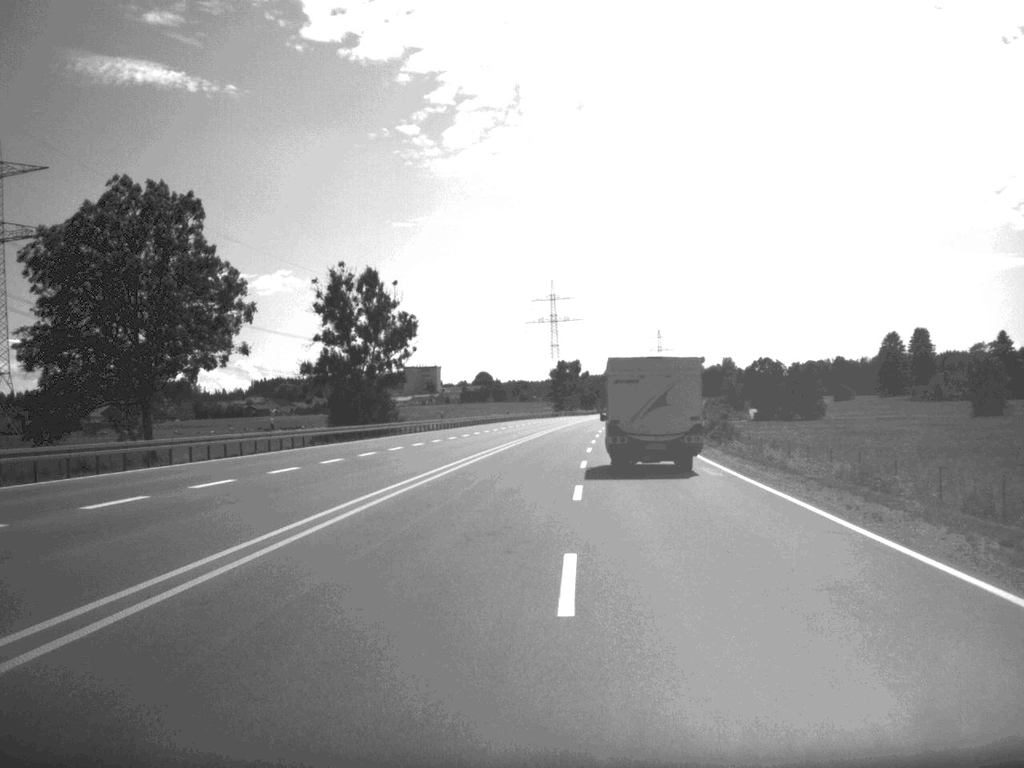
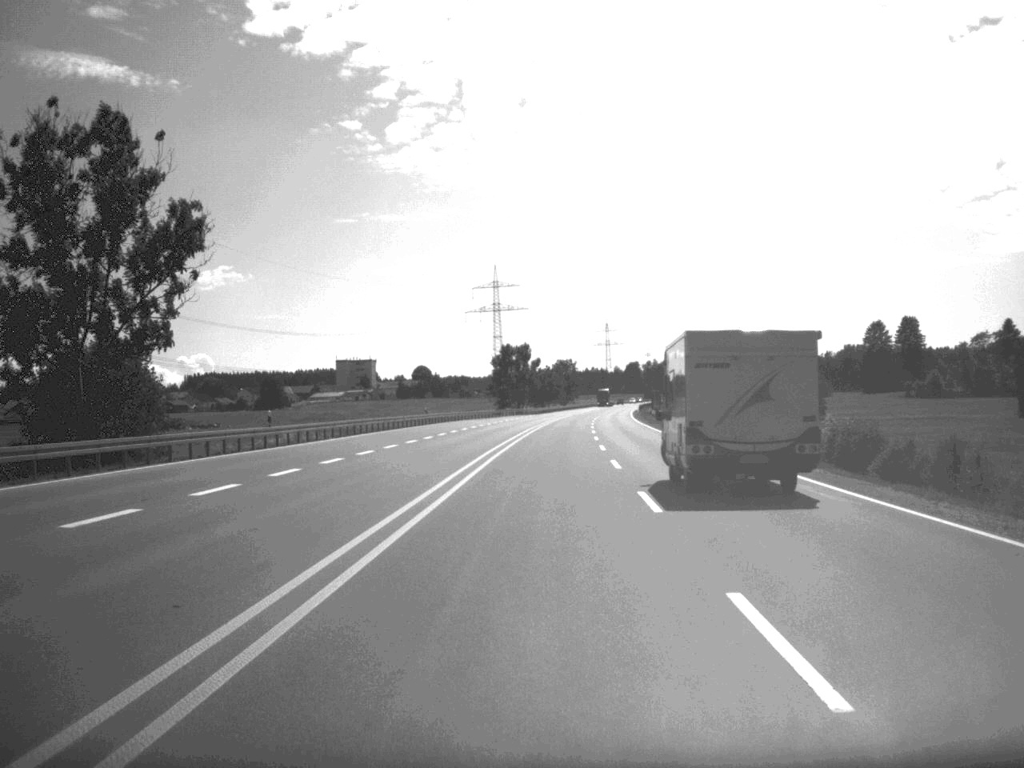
(+1.0, +50.8) m; +2°
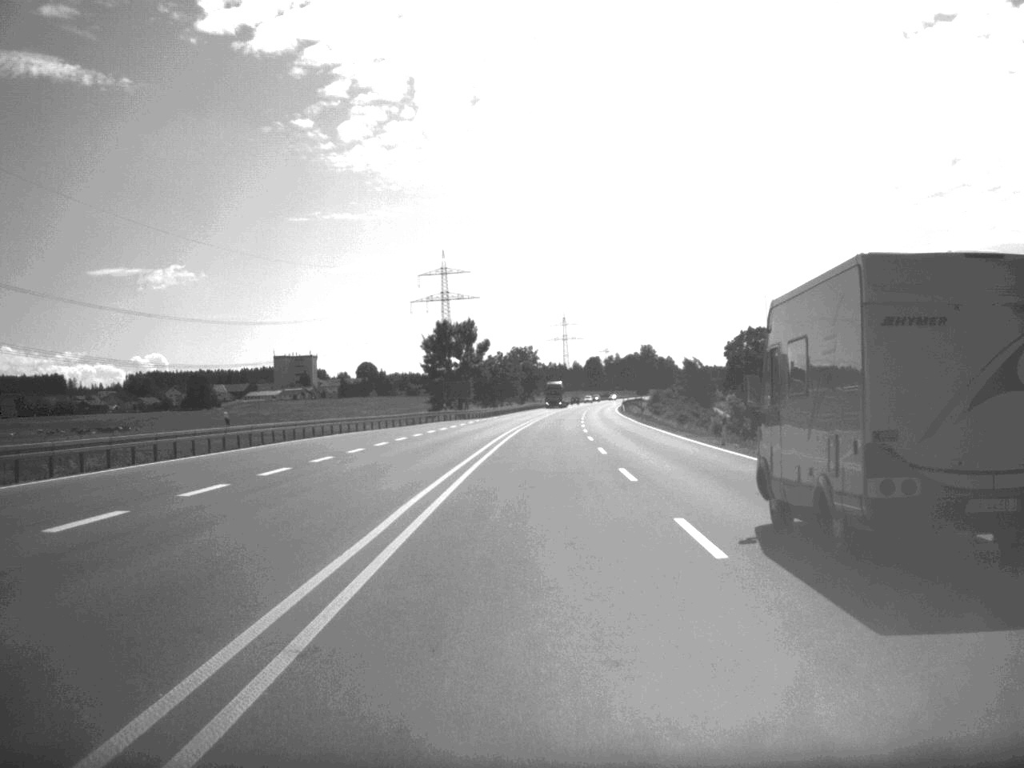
(+1.1, +53.9) m; +2°
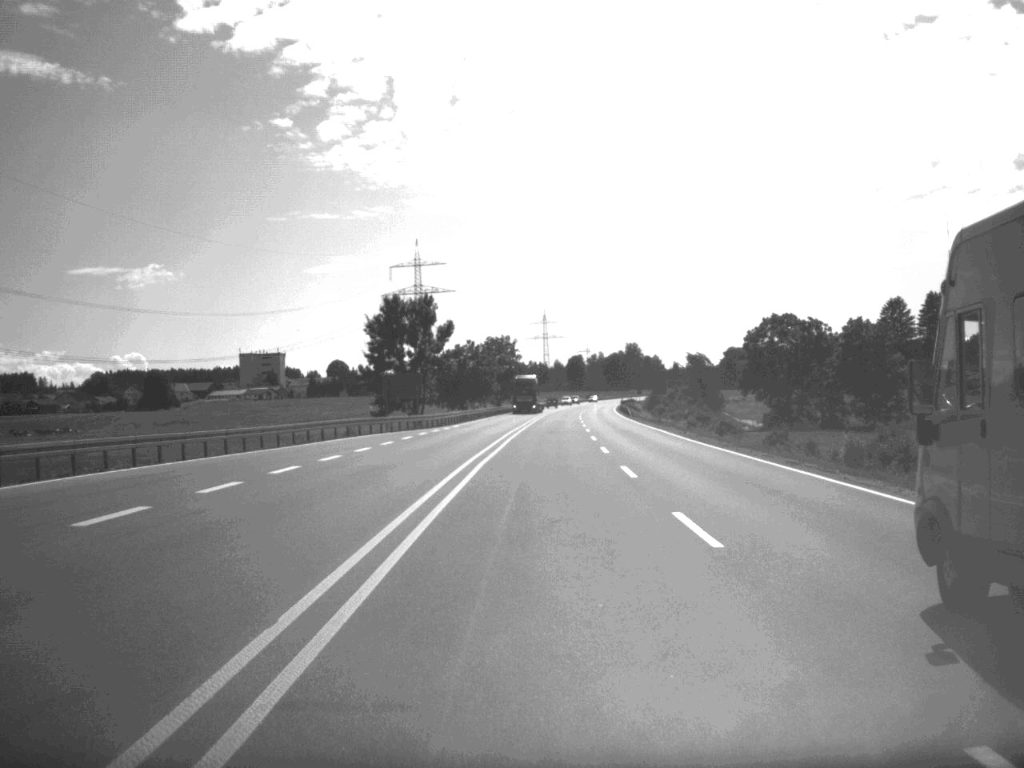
(+0.2, +34.7) m; +1°
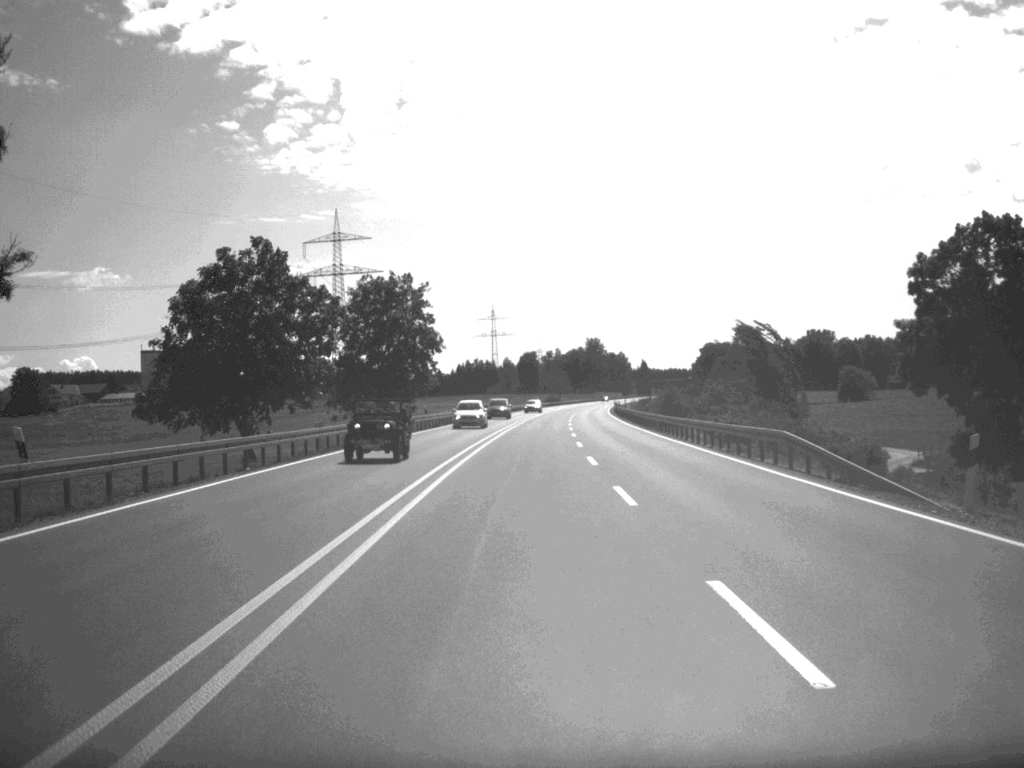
(+2.0, +89.8) m; +2°
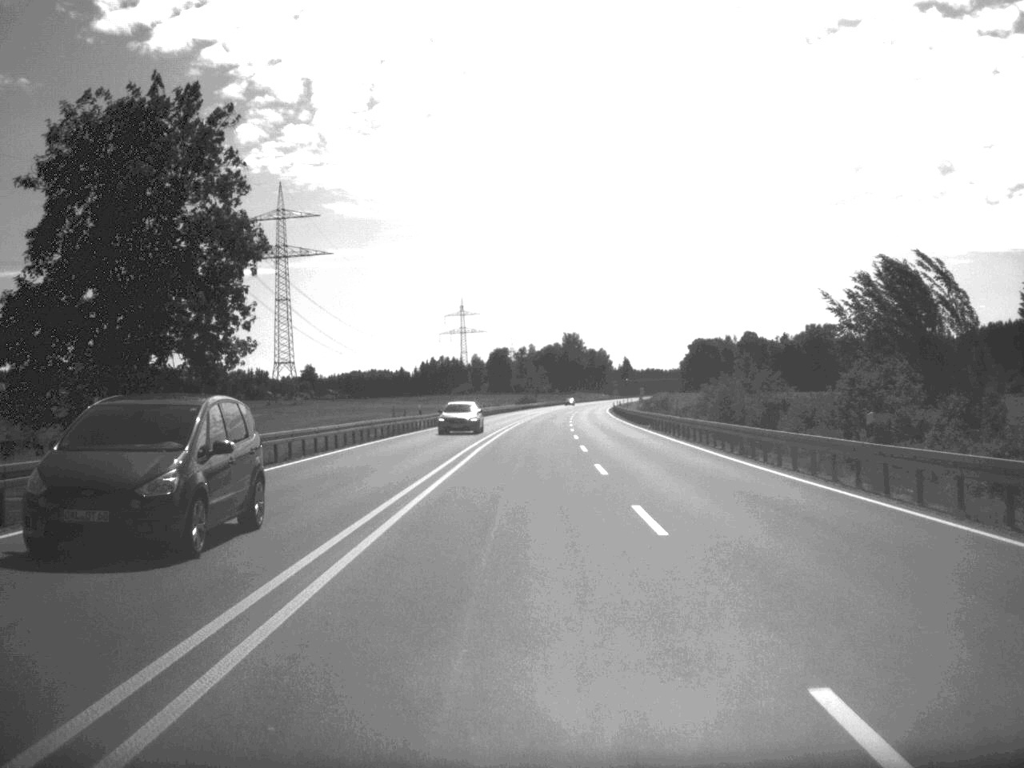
(+0.4, +51.9) m; +1°
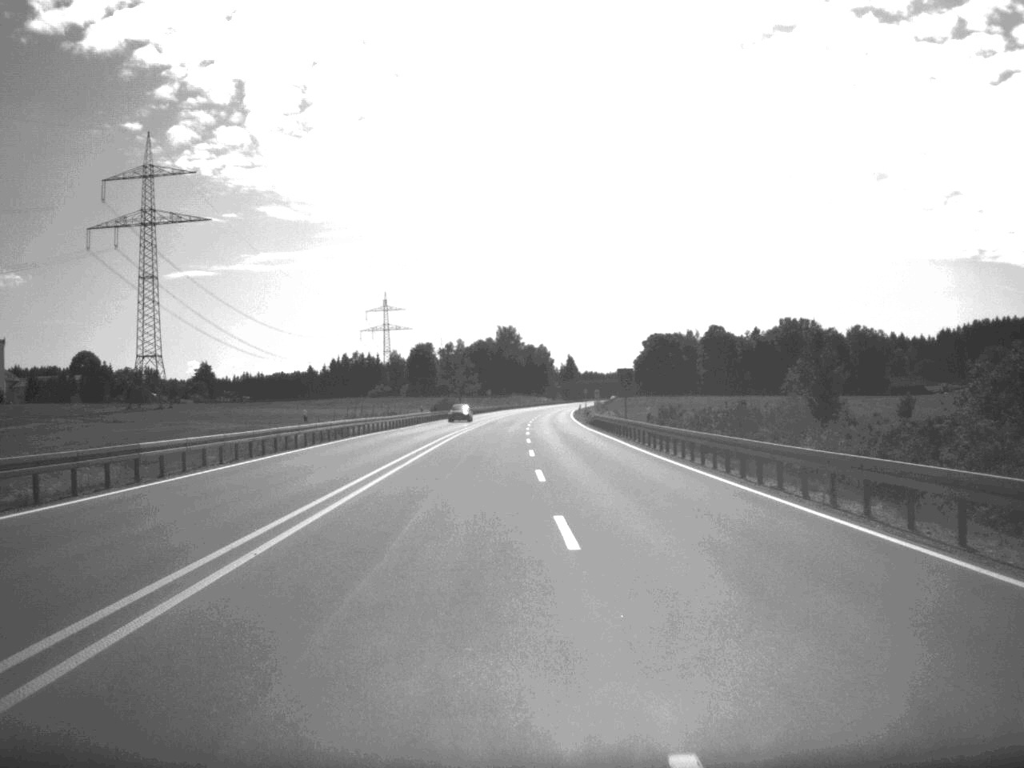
(+1.7, +72.6) m; +3°
